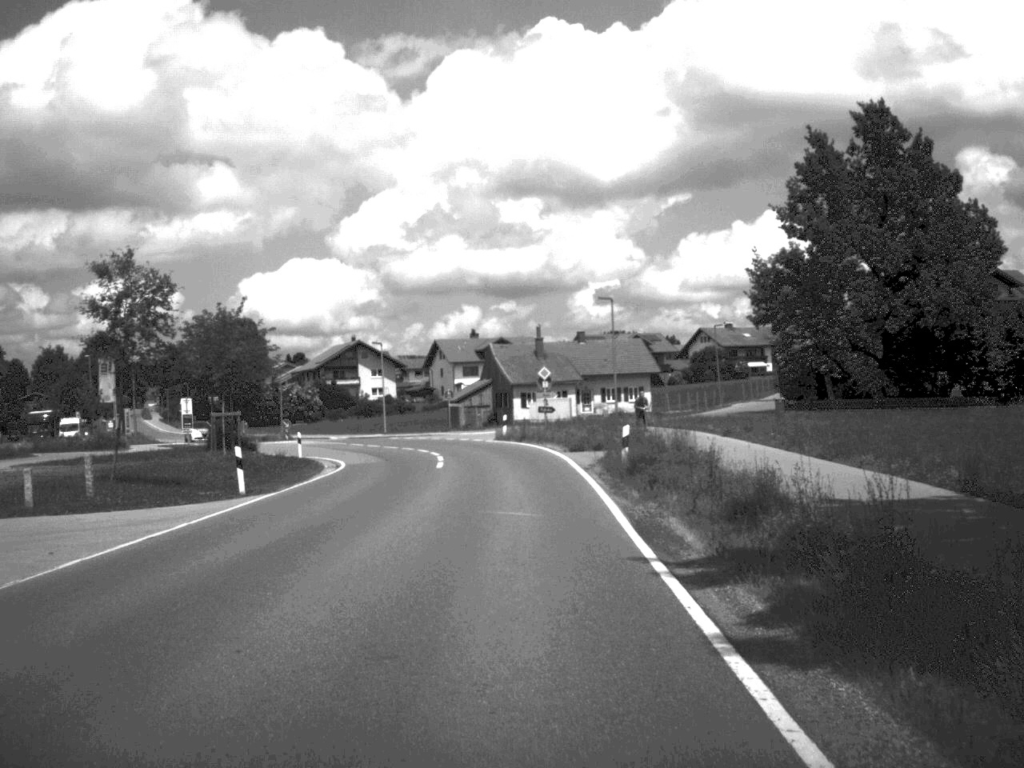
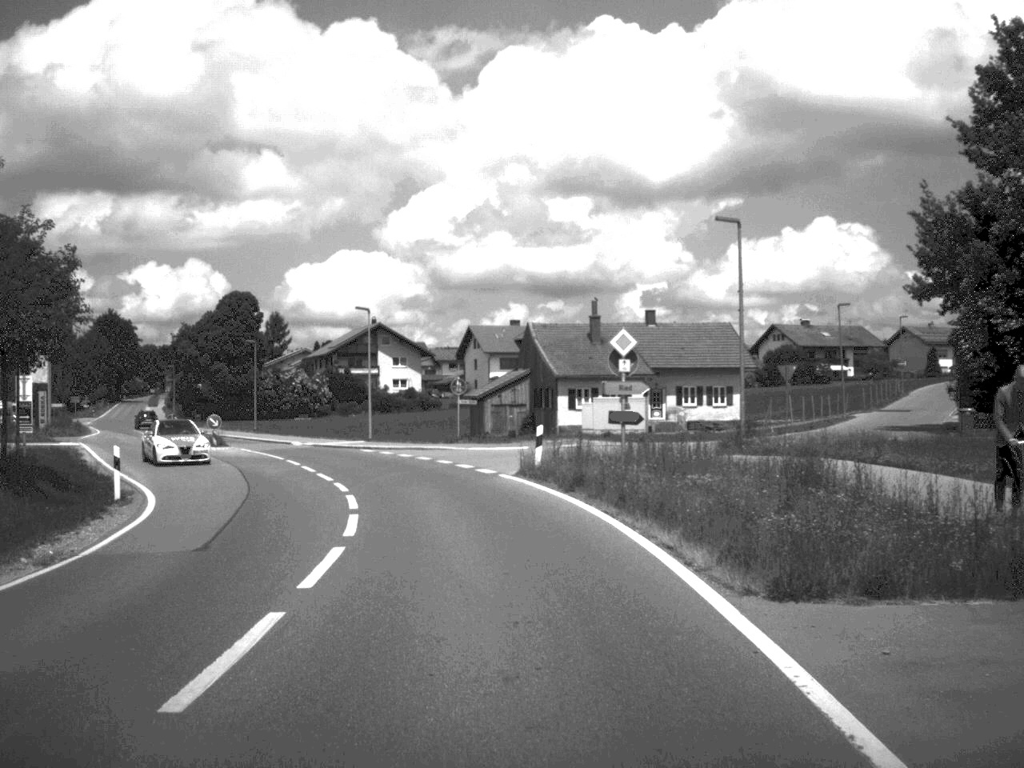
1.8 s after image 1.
(-0.2, +26.4) m; -2°
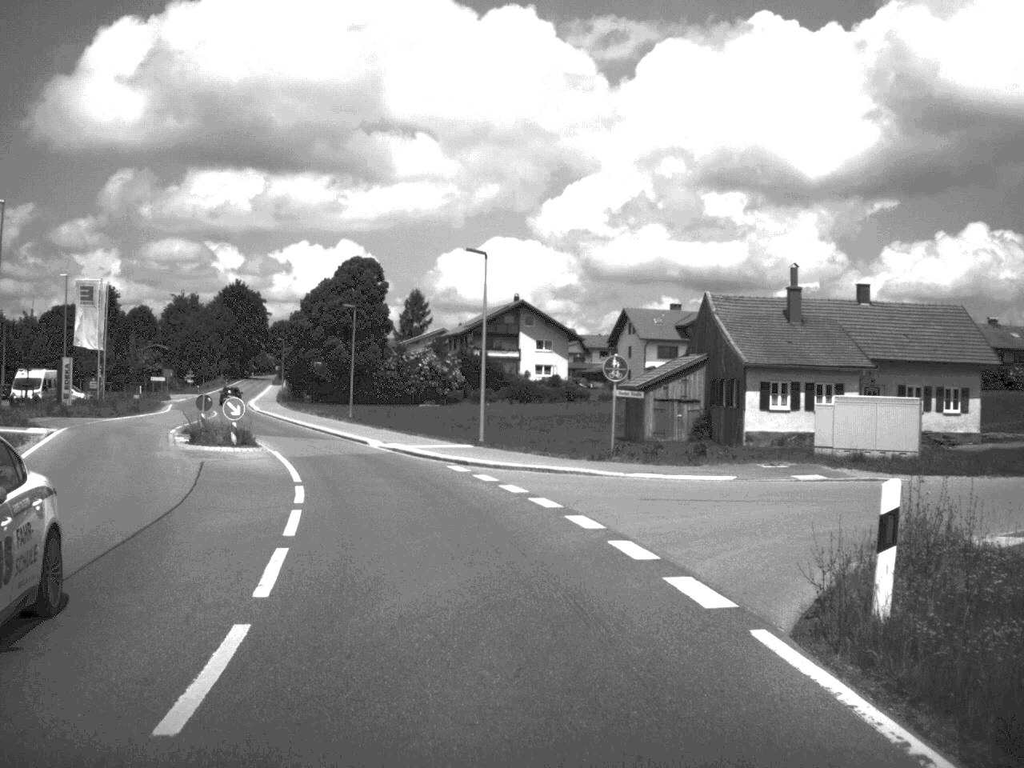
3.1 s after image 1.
(-0.9, +18.5) m; -7°
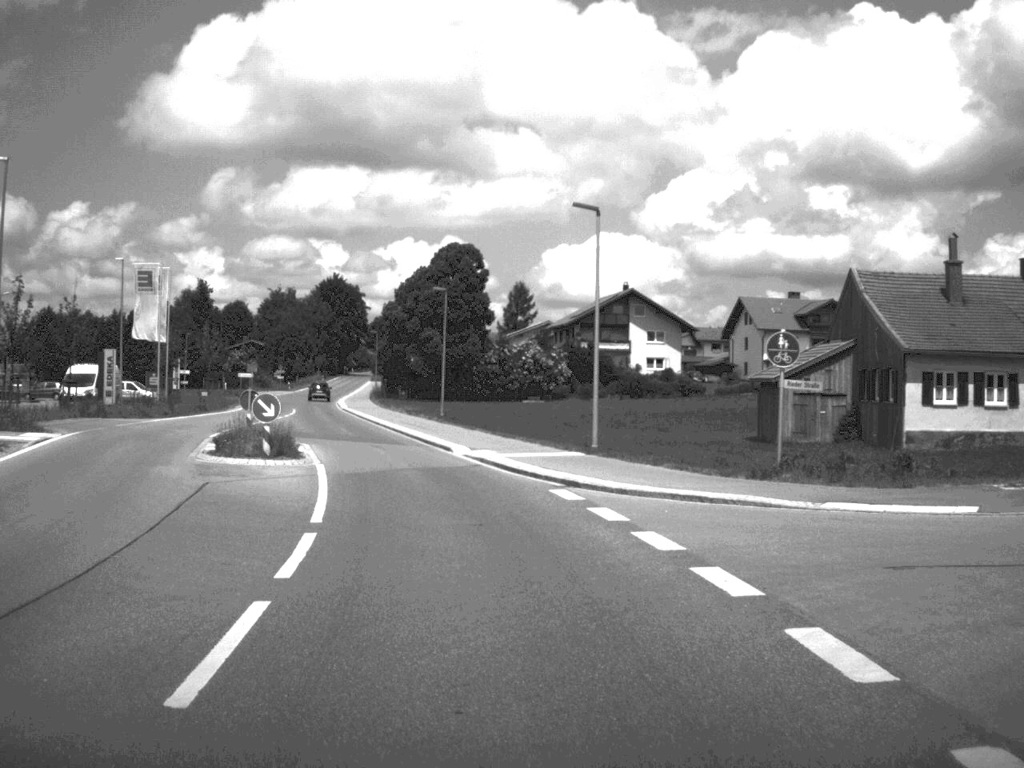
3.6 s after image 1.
(-0.4, +8.4) m; -5°
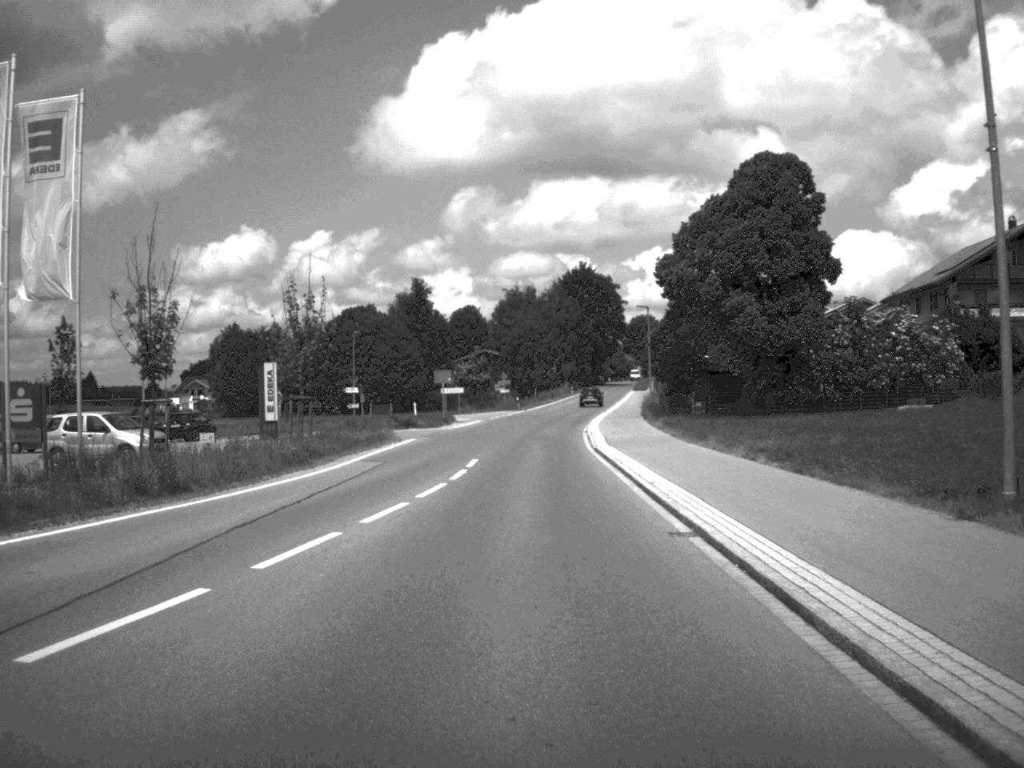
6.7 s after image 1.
(-6.2, +45.9) m; -12°
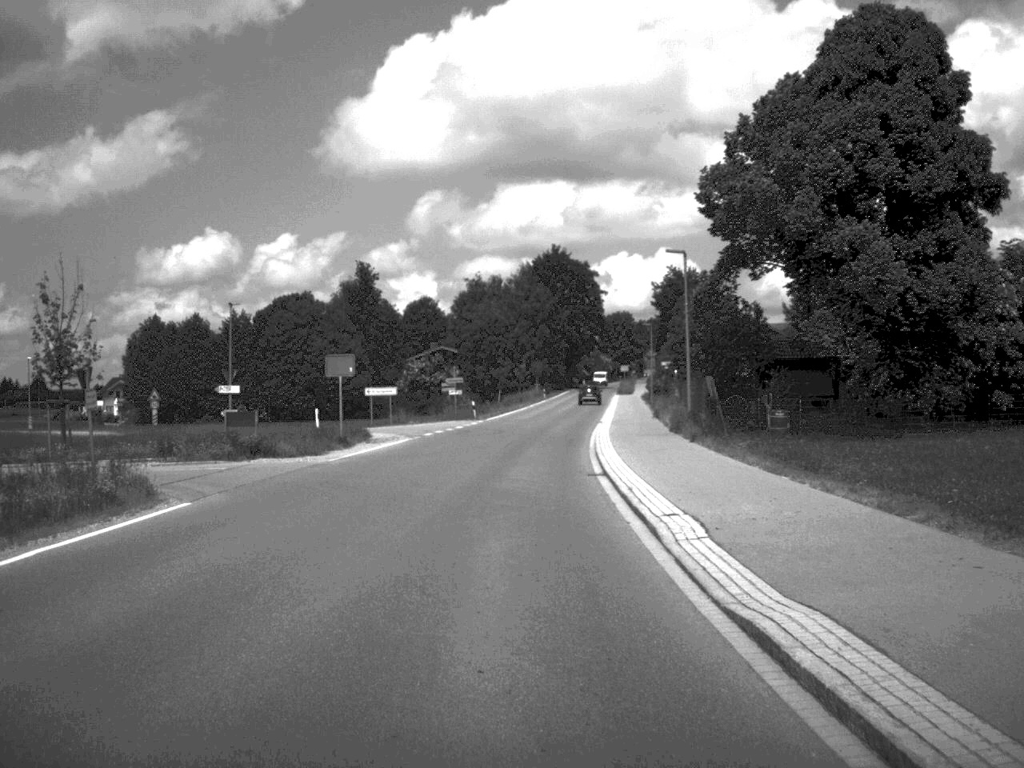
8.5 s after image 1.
(+0.3, +28.6) m; +1°
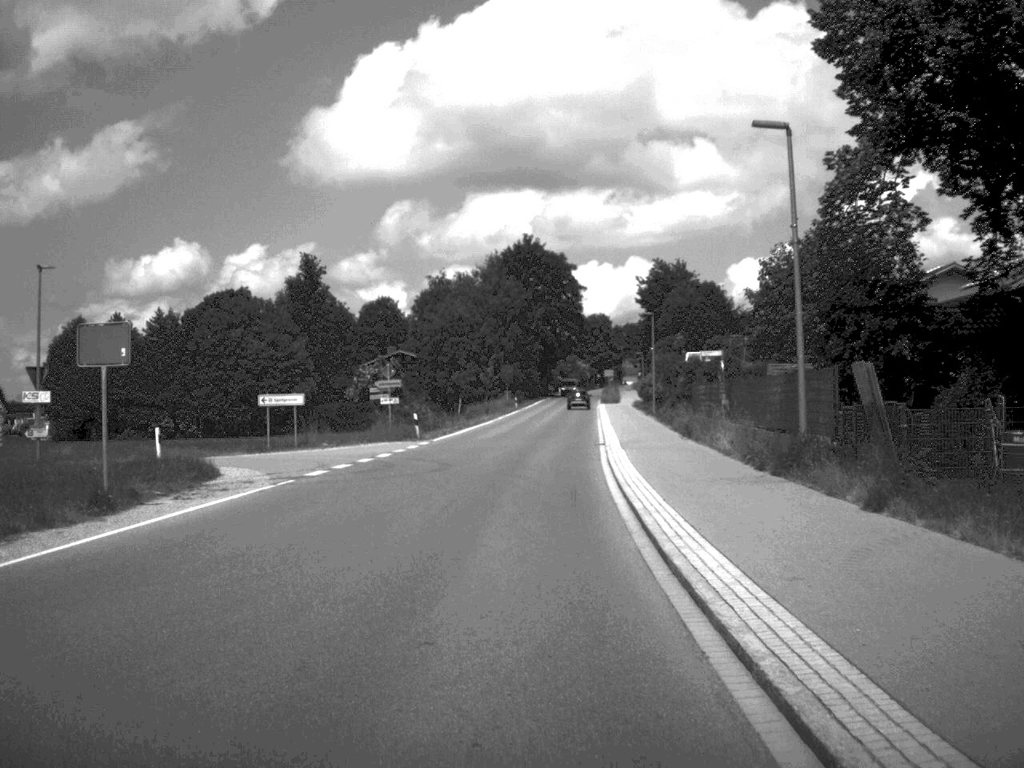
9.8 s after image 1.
(+0.2, +21.1) m; +1°
